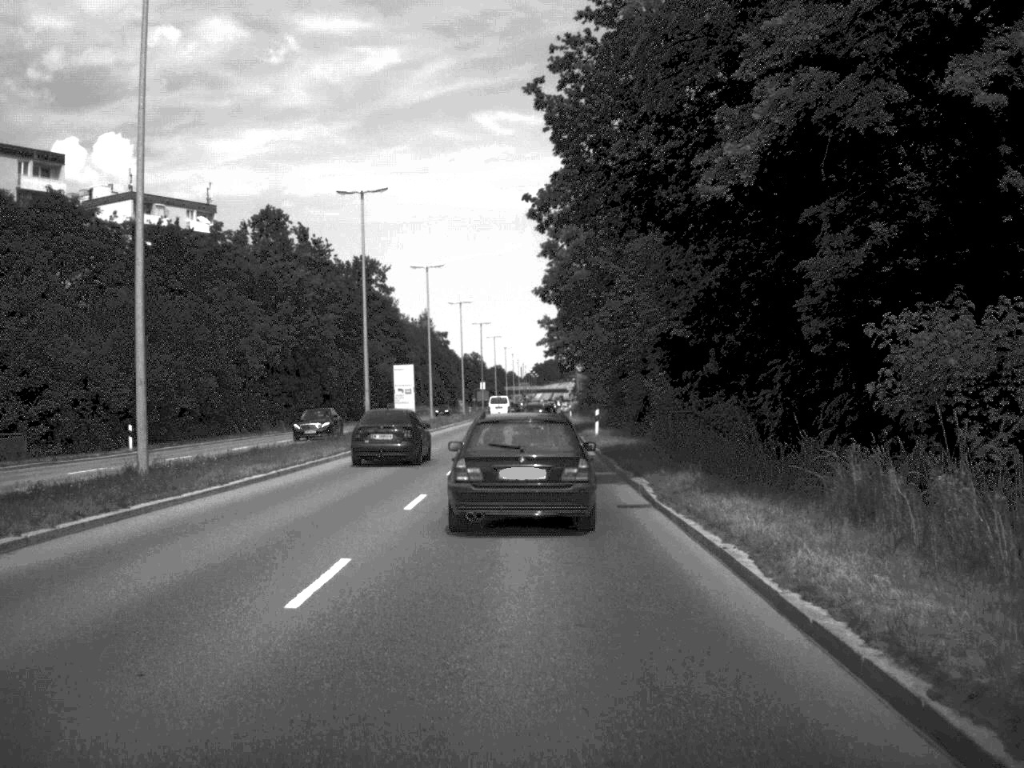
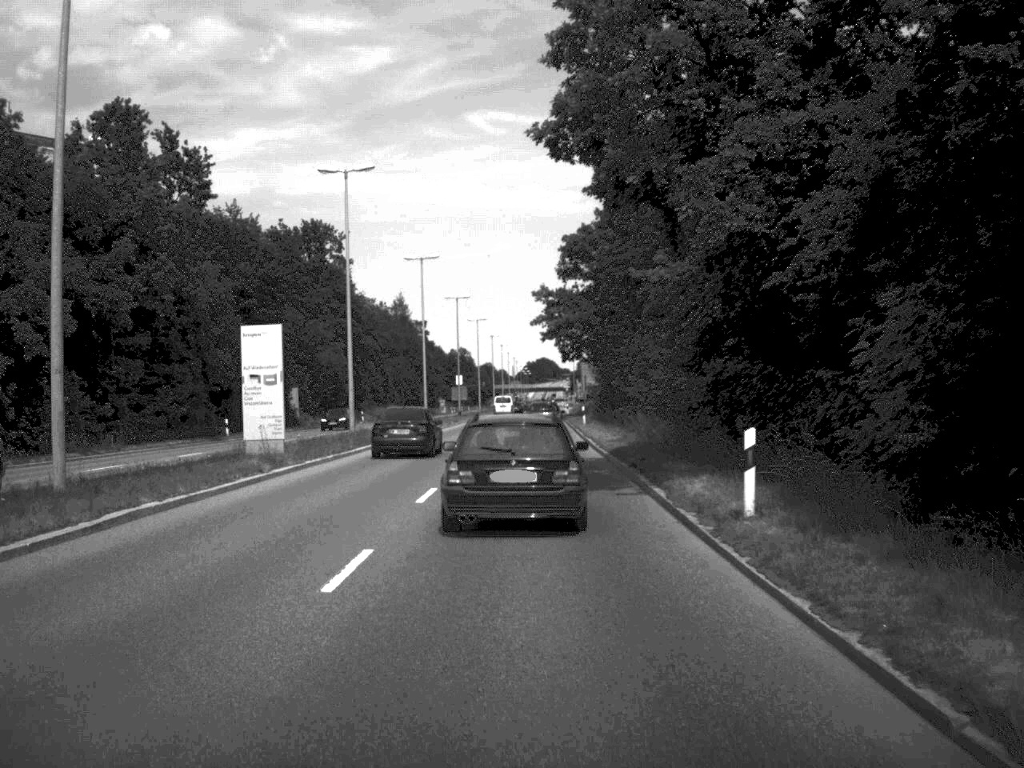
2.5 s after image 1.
(+0.1, +34.1) m; 0°
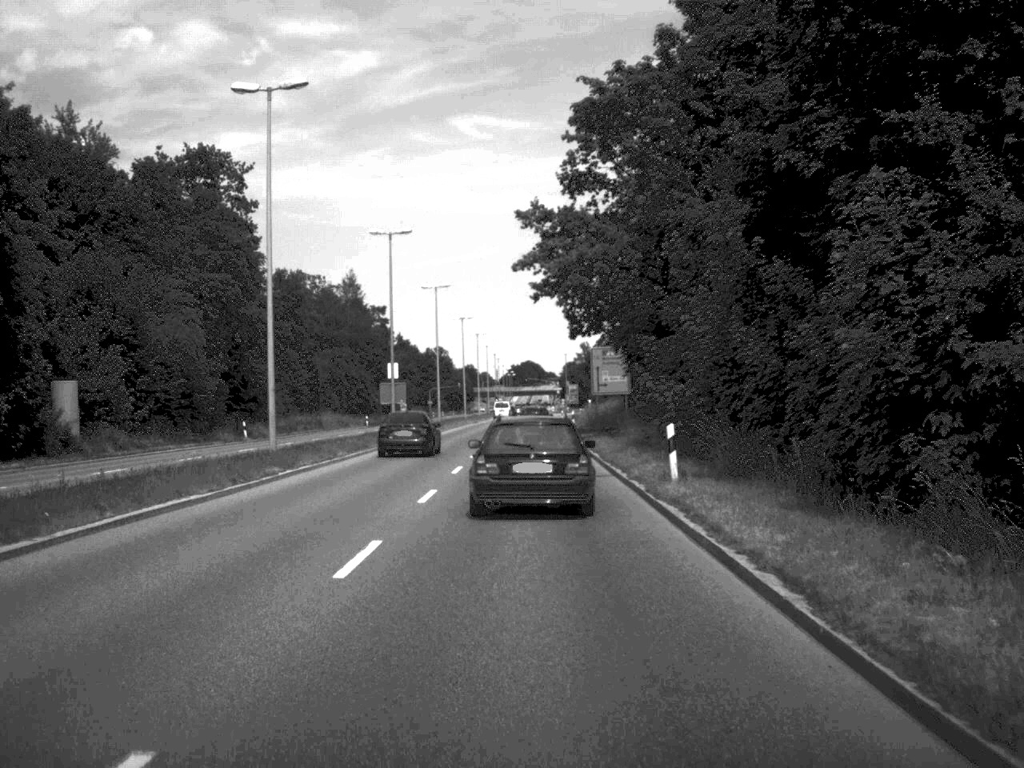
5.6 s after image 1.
(+0.2, +43.1) m; +1°
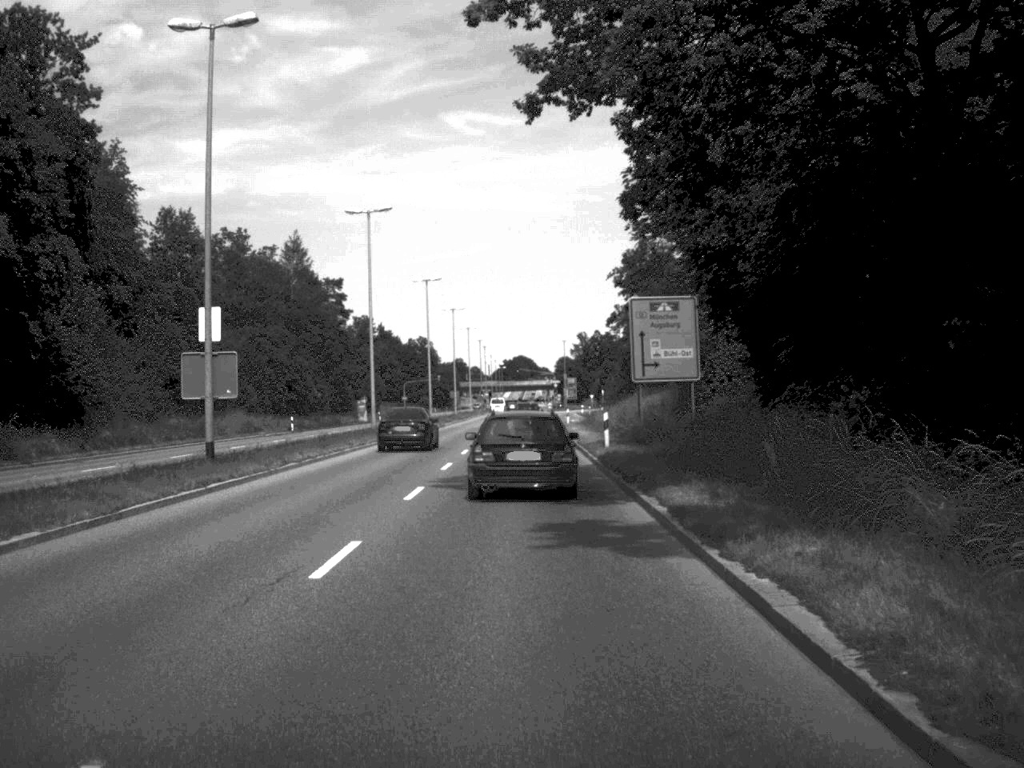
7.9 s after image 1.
(+0.2, +35.4) m; 0°
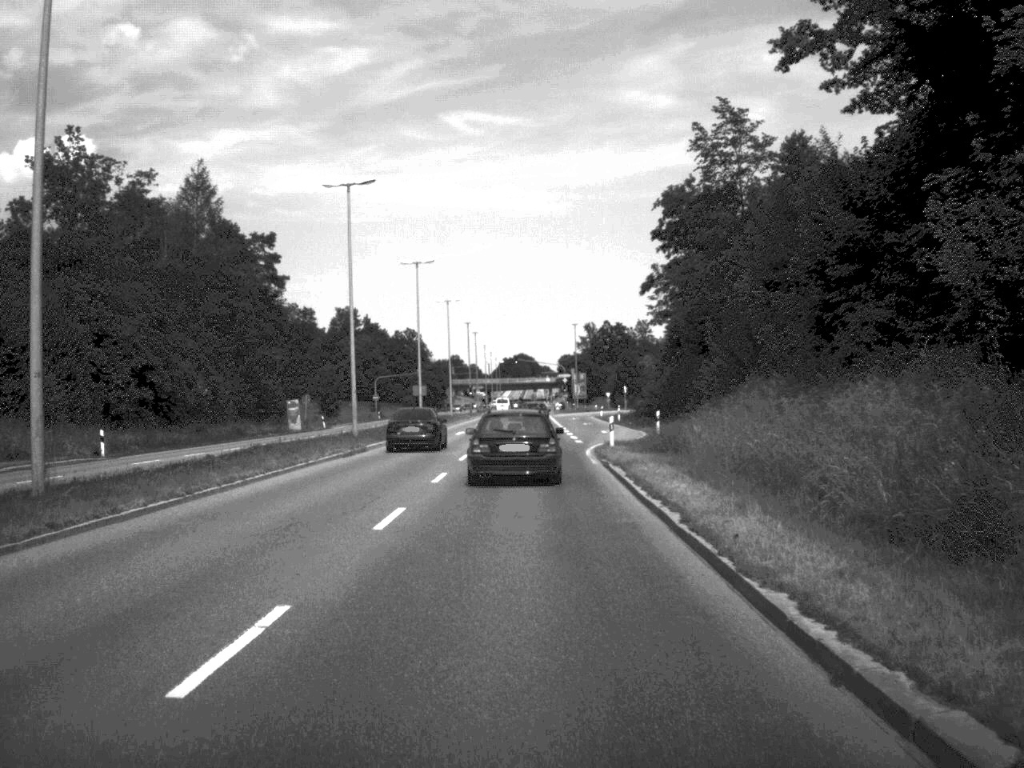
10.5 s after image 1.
(-0.1, +39.8) m; 0°
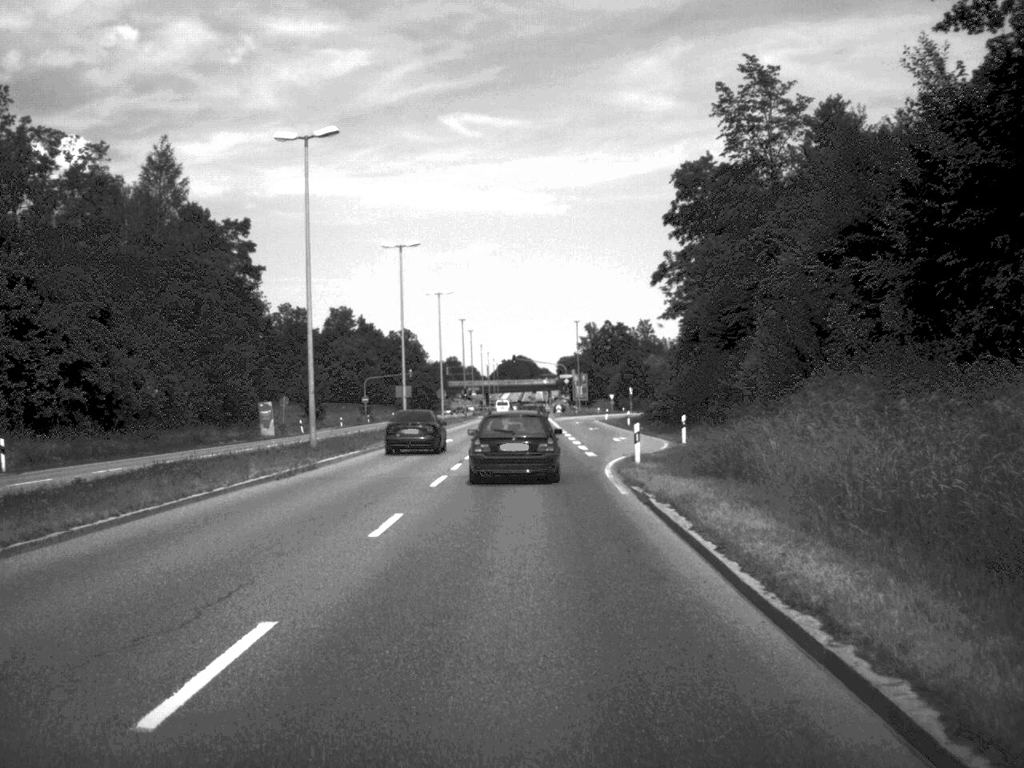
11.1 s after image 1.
(0.0, +9.5) m; 0°
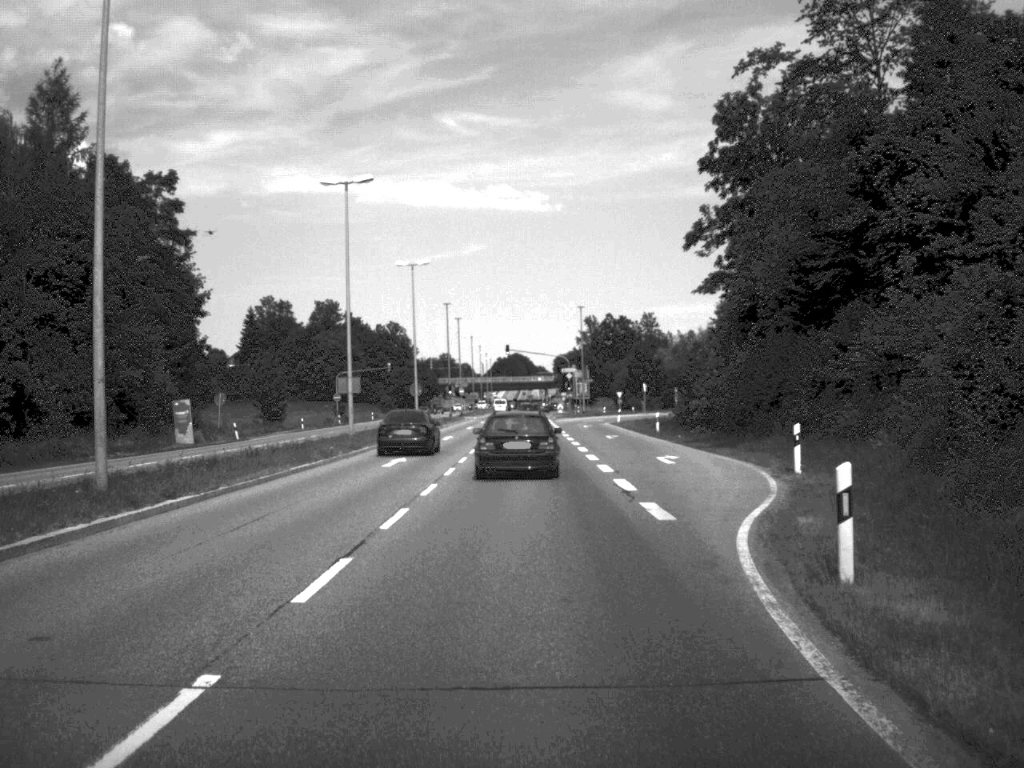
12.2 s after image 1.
(0.0, +19.9) m; 0°
